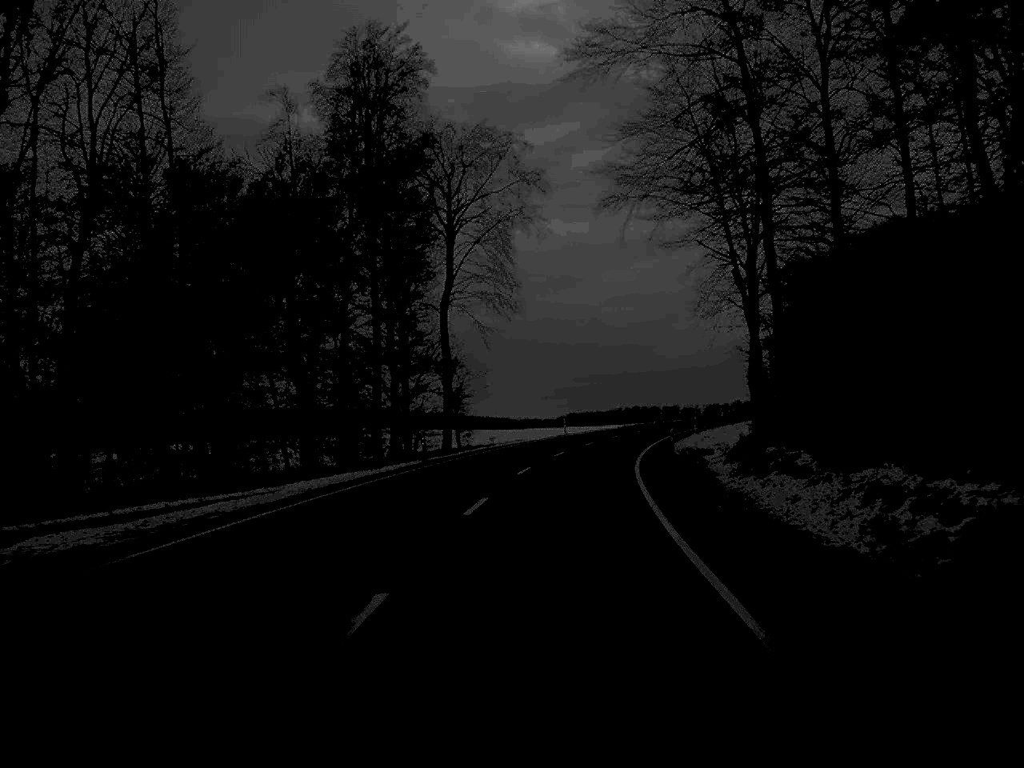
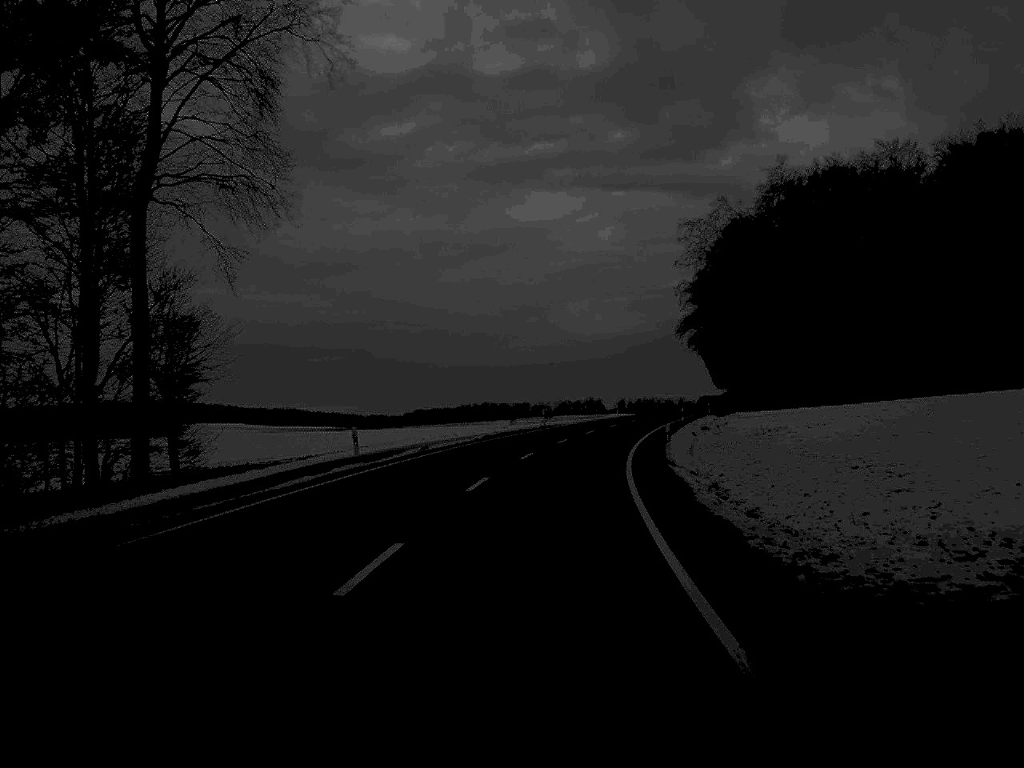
(+2.7, +44.4) m; +7°
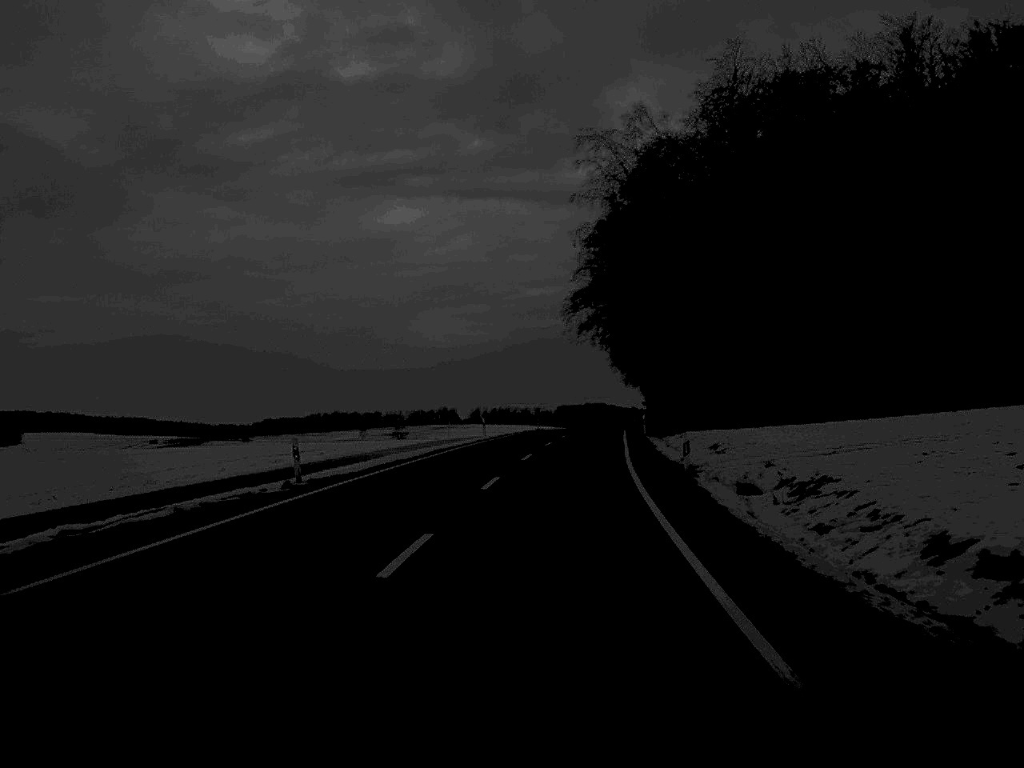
(+2.7, +46.4) m; +7°
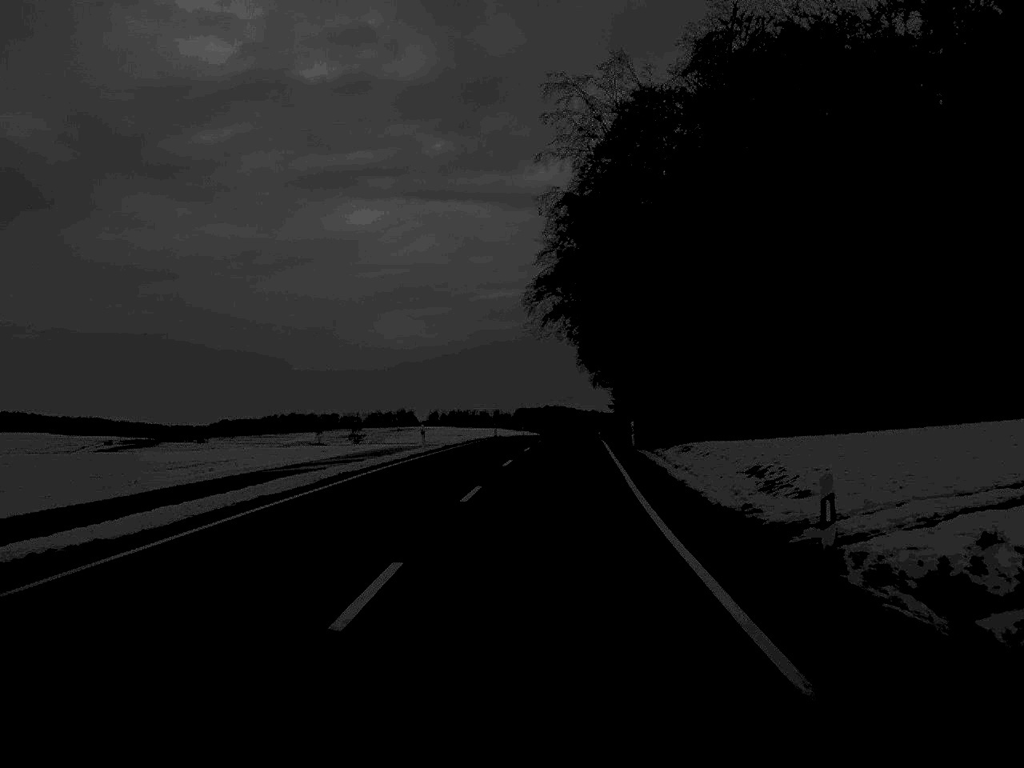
(+0.2, +14.6) m; +2°
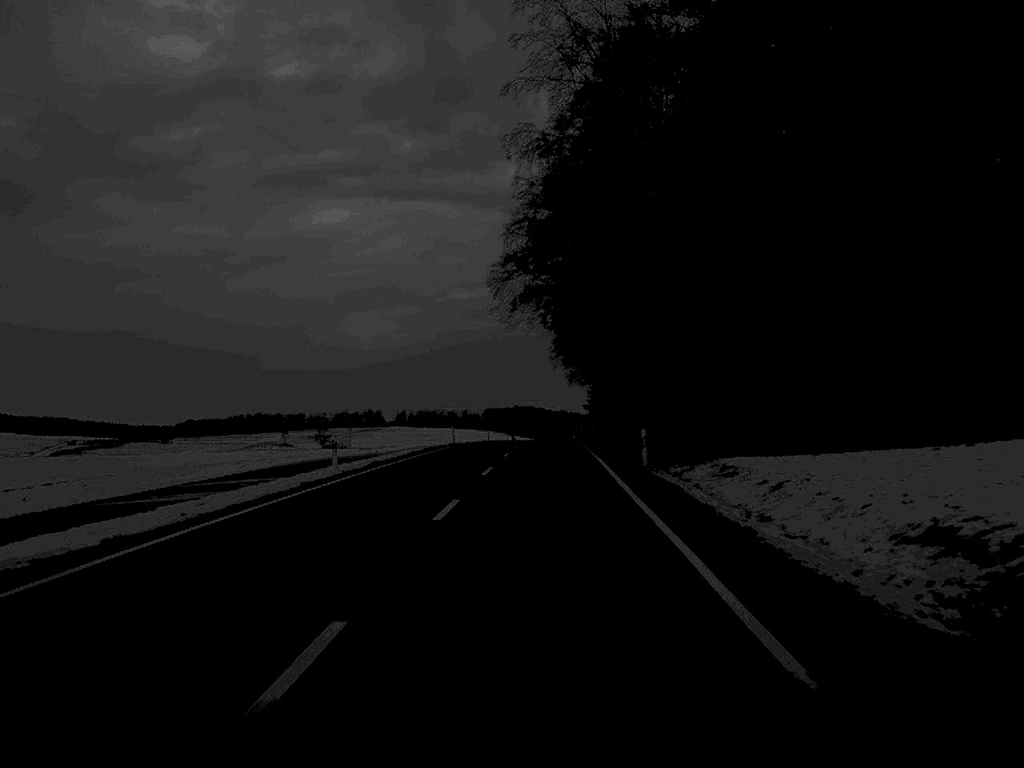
(+0.2, +15.4) m; +1°
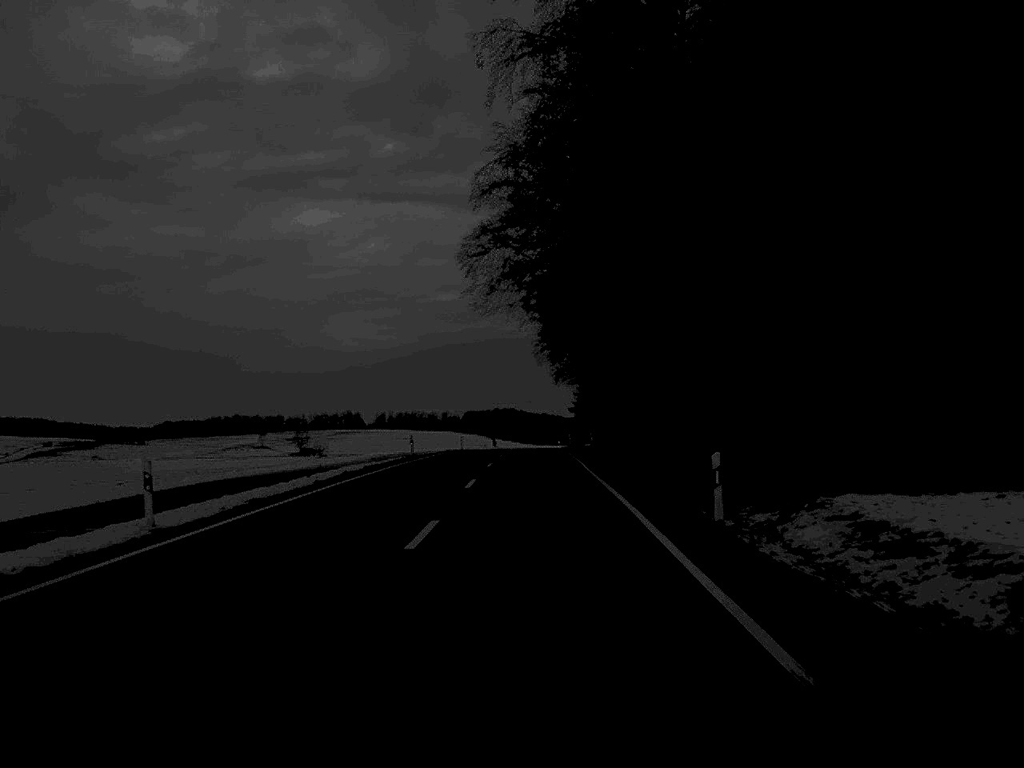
(+0.1, +14.9) m; +1°
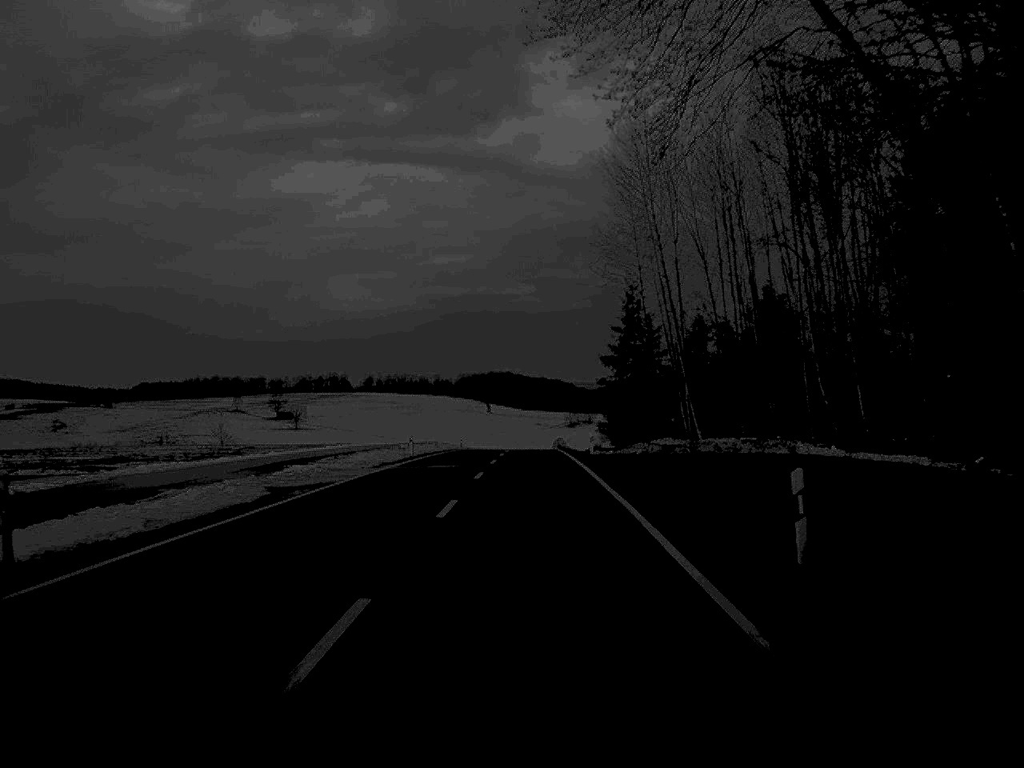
(+0.4, +79.5) m; 0°
